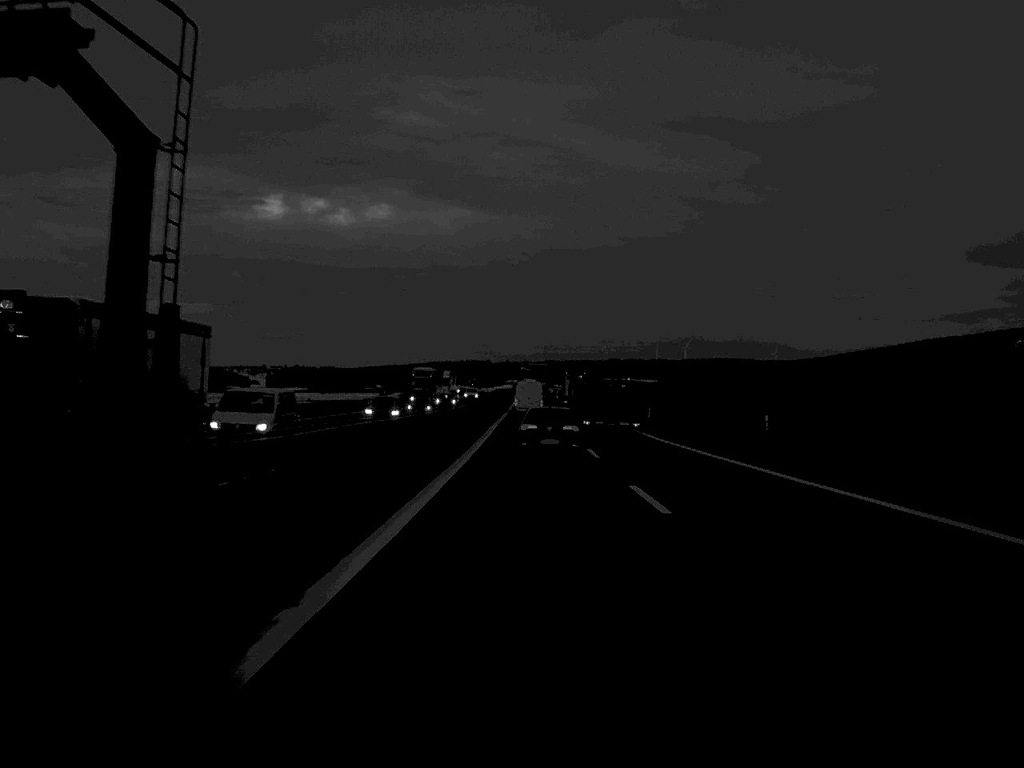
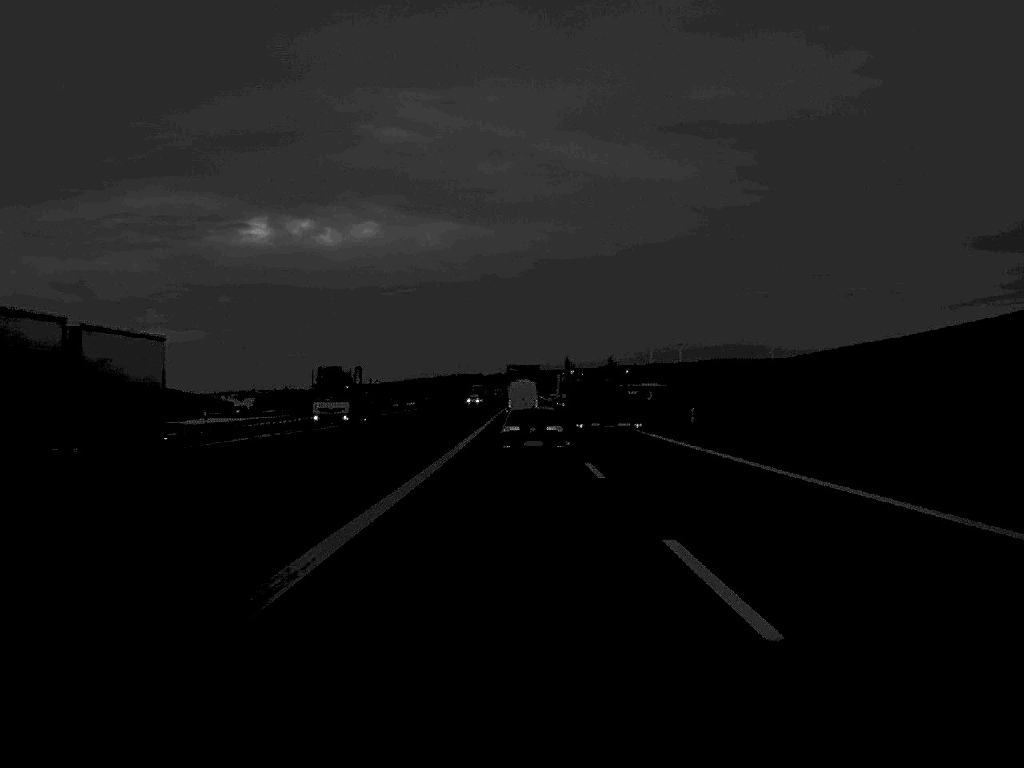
(+0.5, +81.5) m; 0°
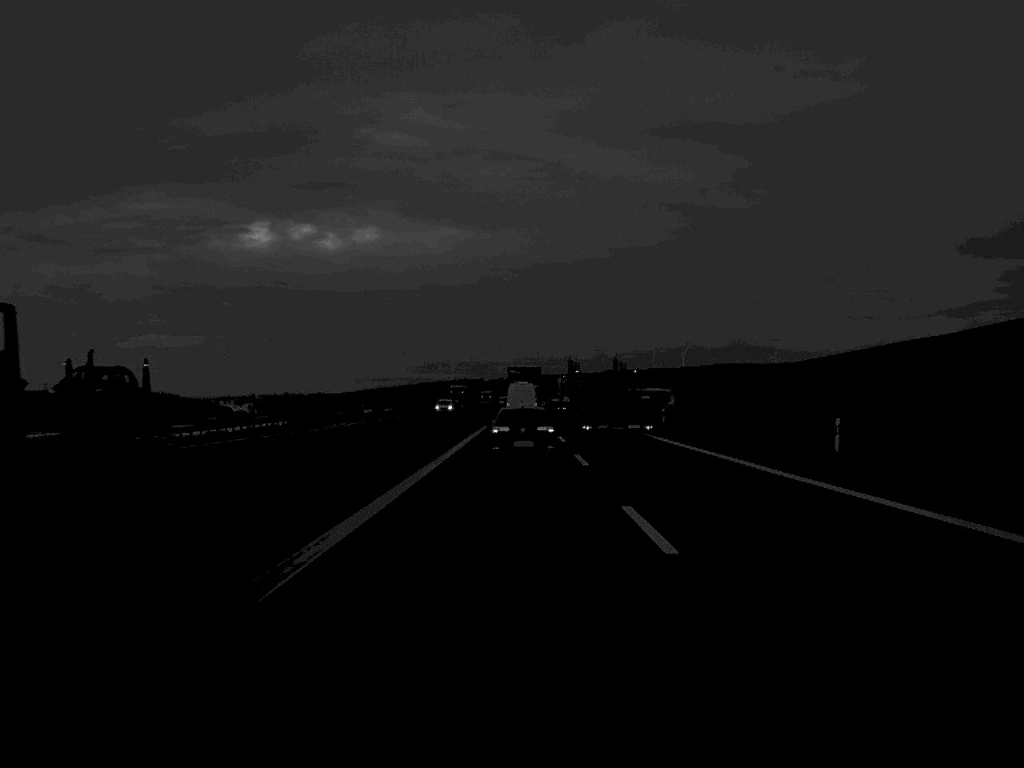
(0.0, +31.4) m; 0°
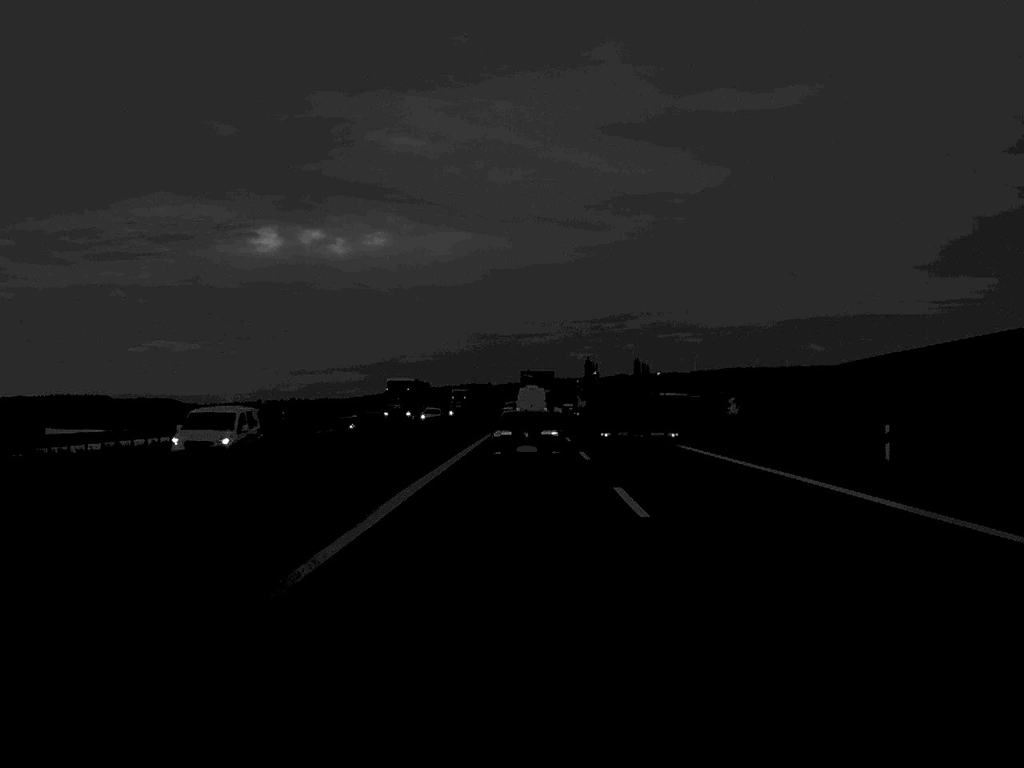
(-0.1, +49.4) m; 0°
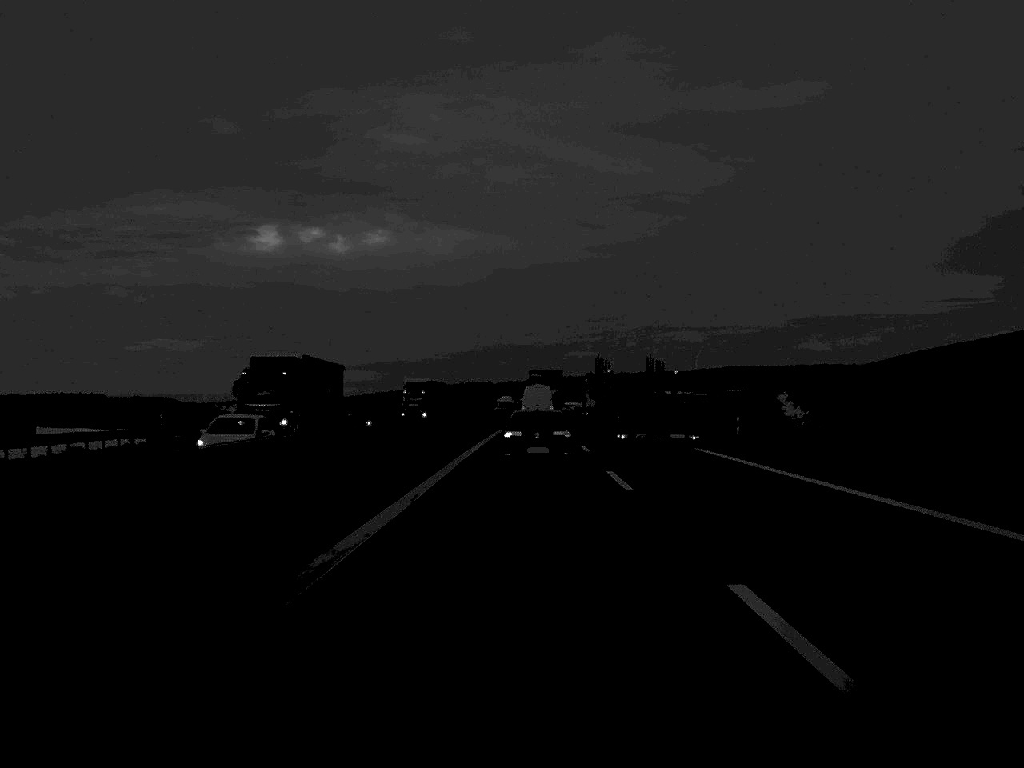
(0.0, +30.2) m; 0°
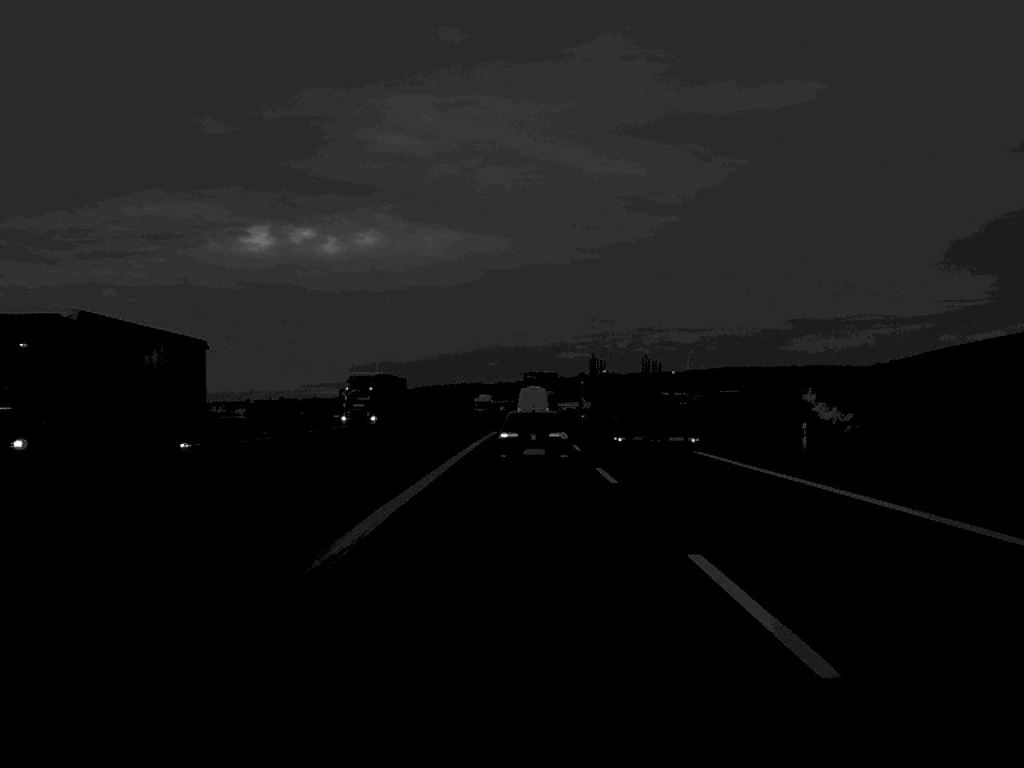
(+0.1, +15.7) m; 0°
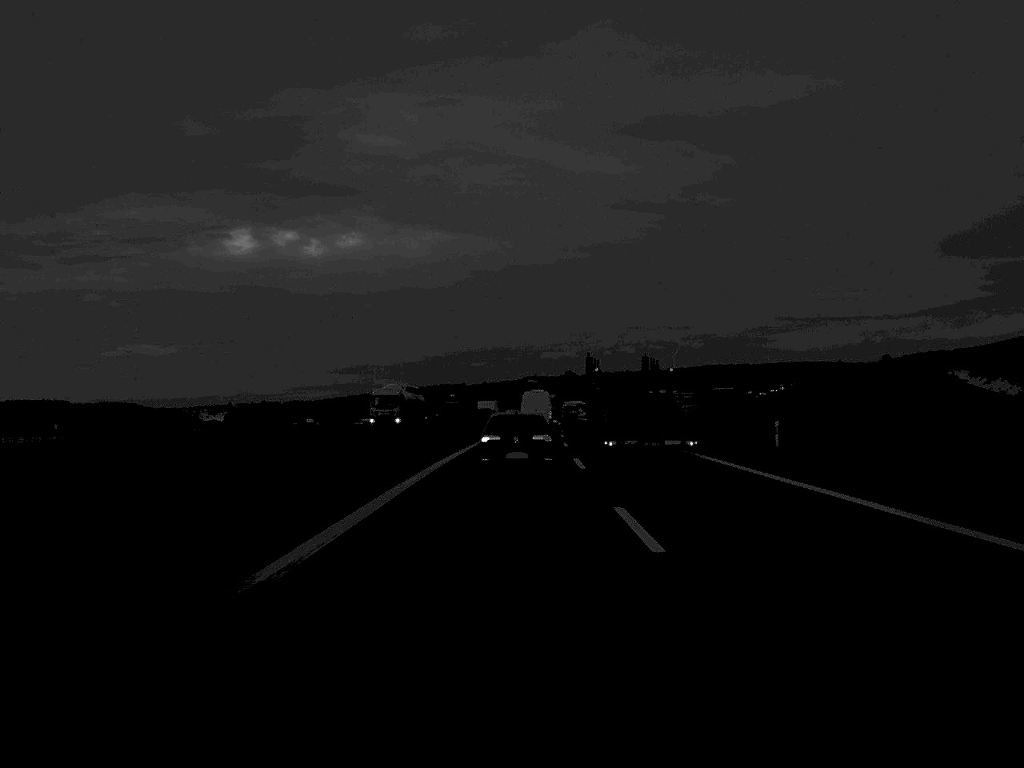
(+0.4, +47.4) m; +1°
